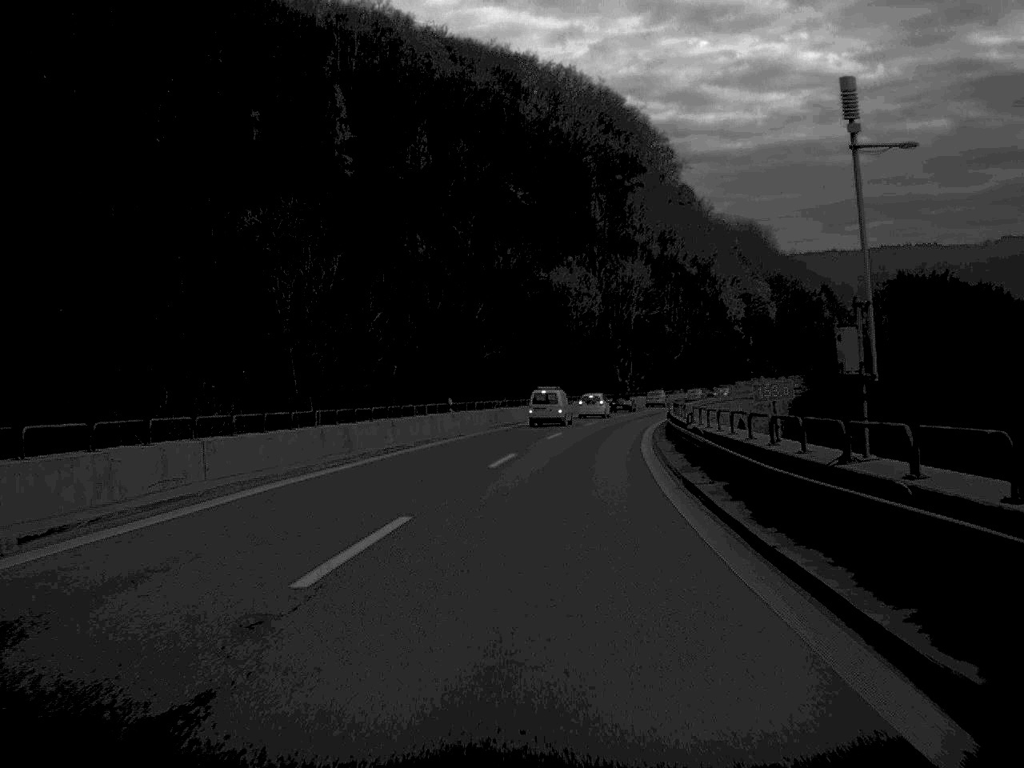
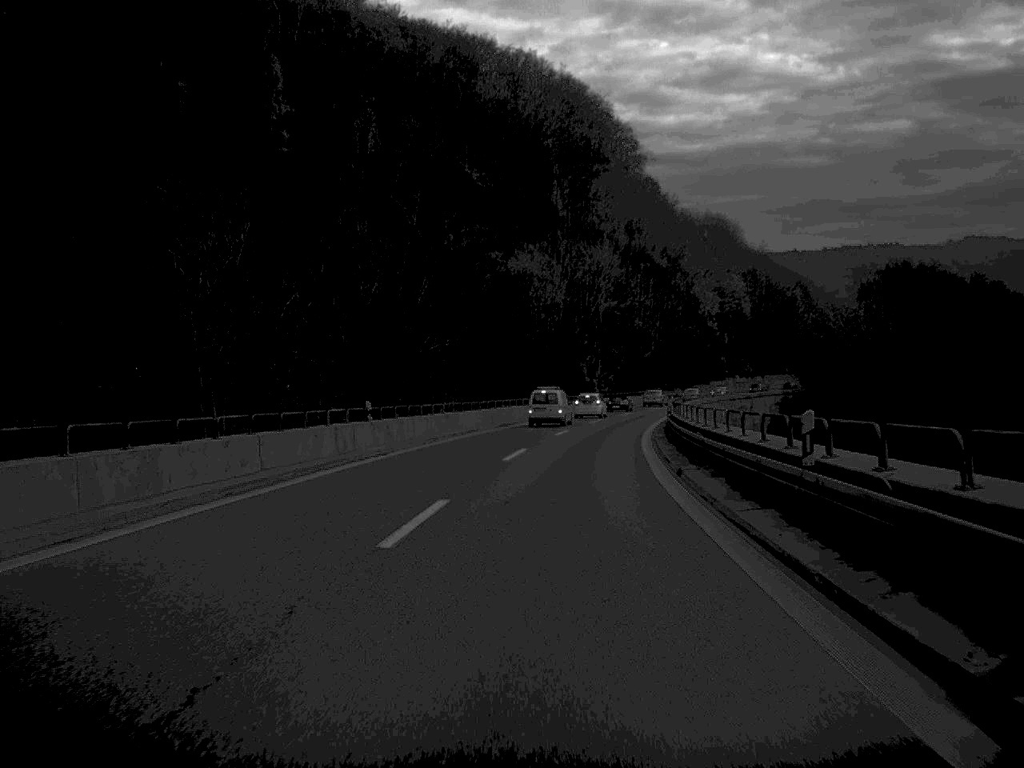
(+0.2, +15.1) m; +2°
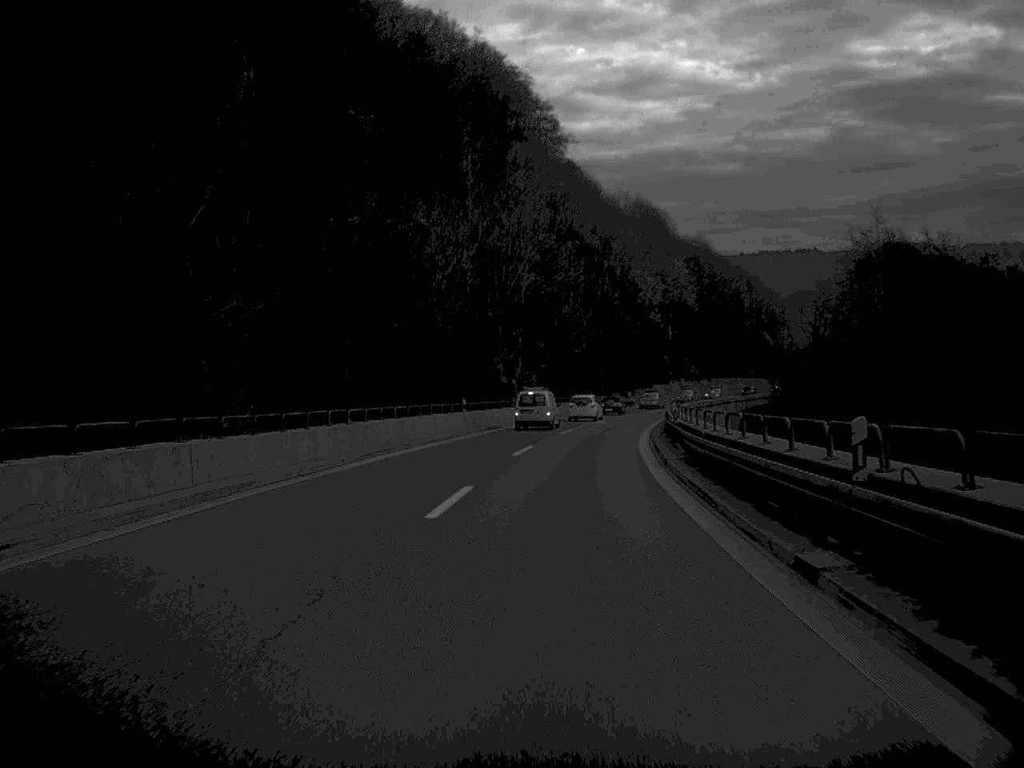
(+1.1, +32.4) m; +4°
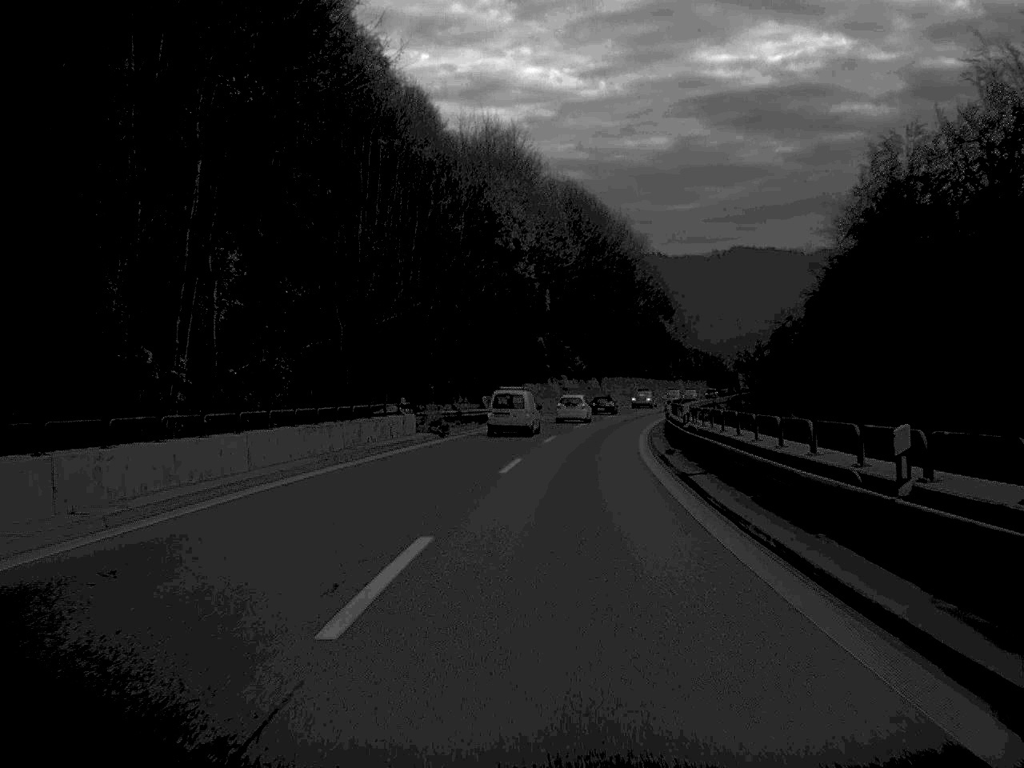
(+3.8, +61.6) m; +7°
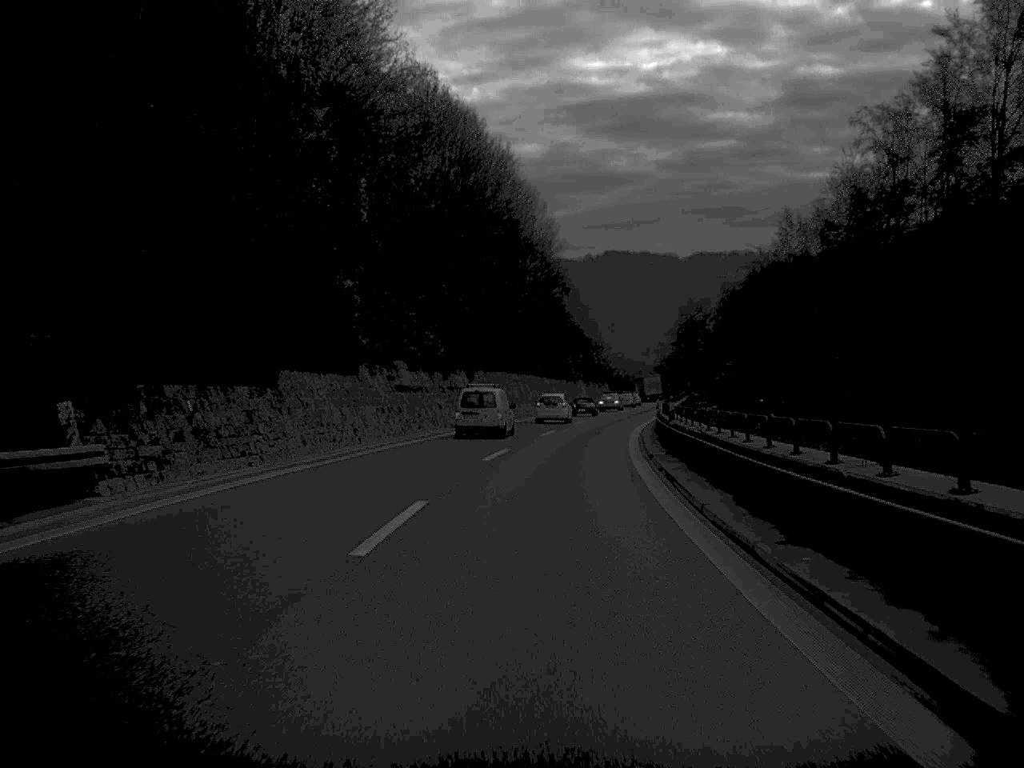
(+2.6, +48.8) m; +6°
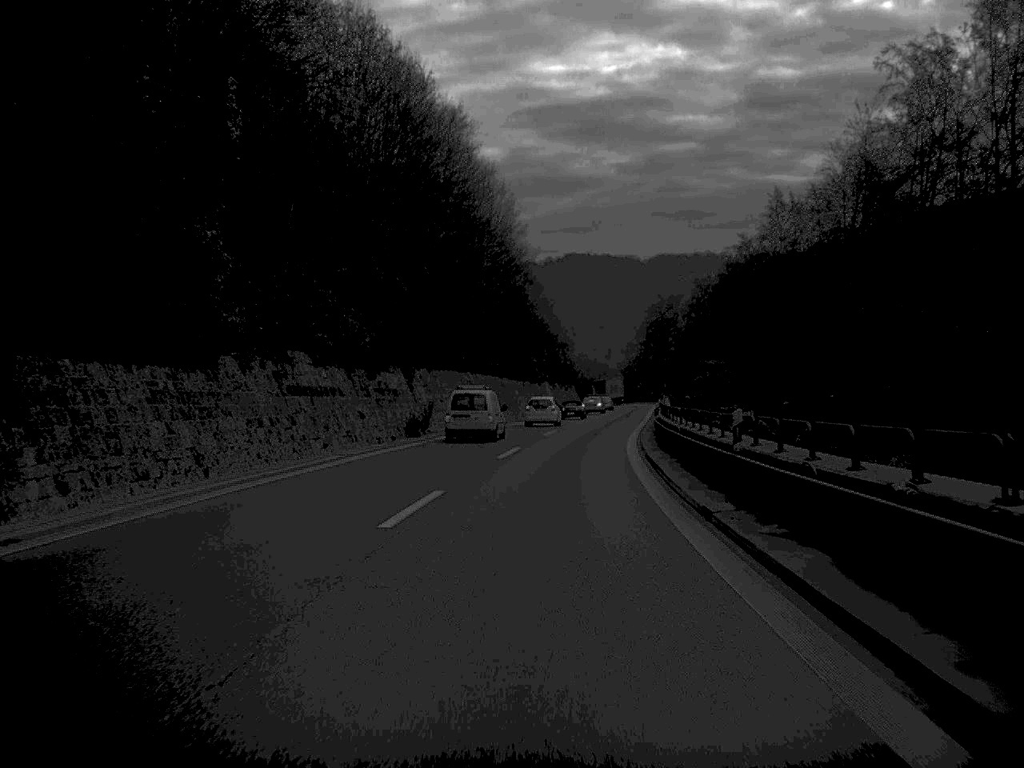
(+0.2, +15.1) m; +2°
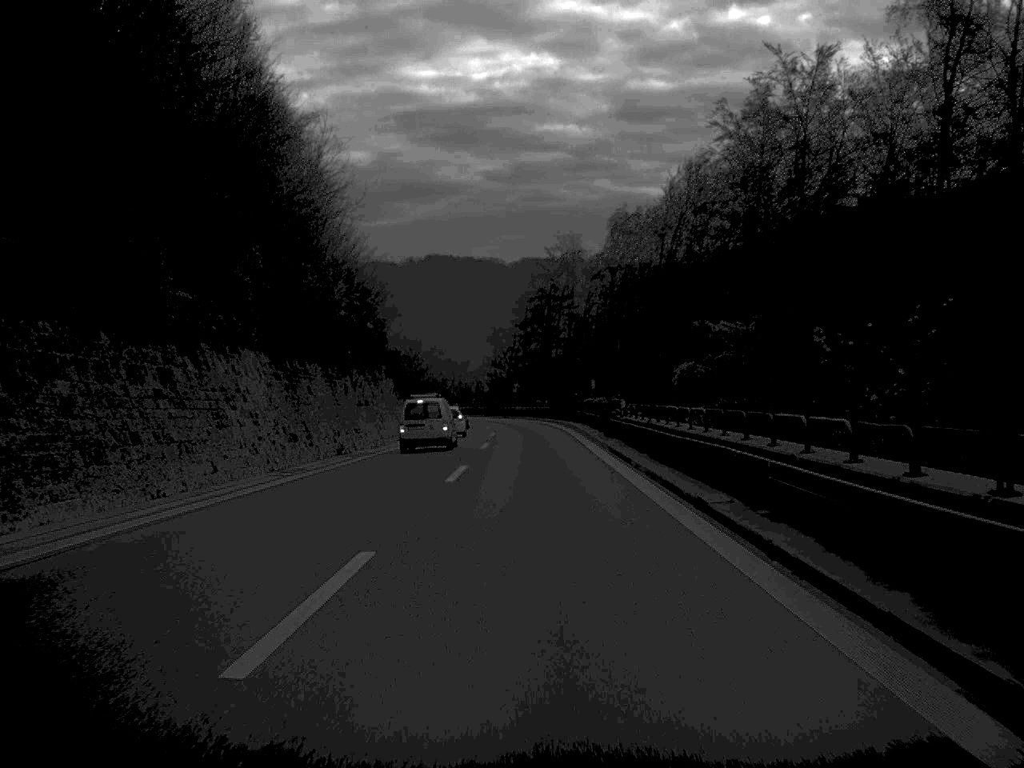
(+5.2, +78.9) m; +6°
